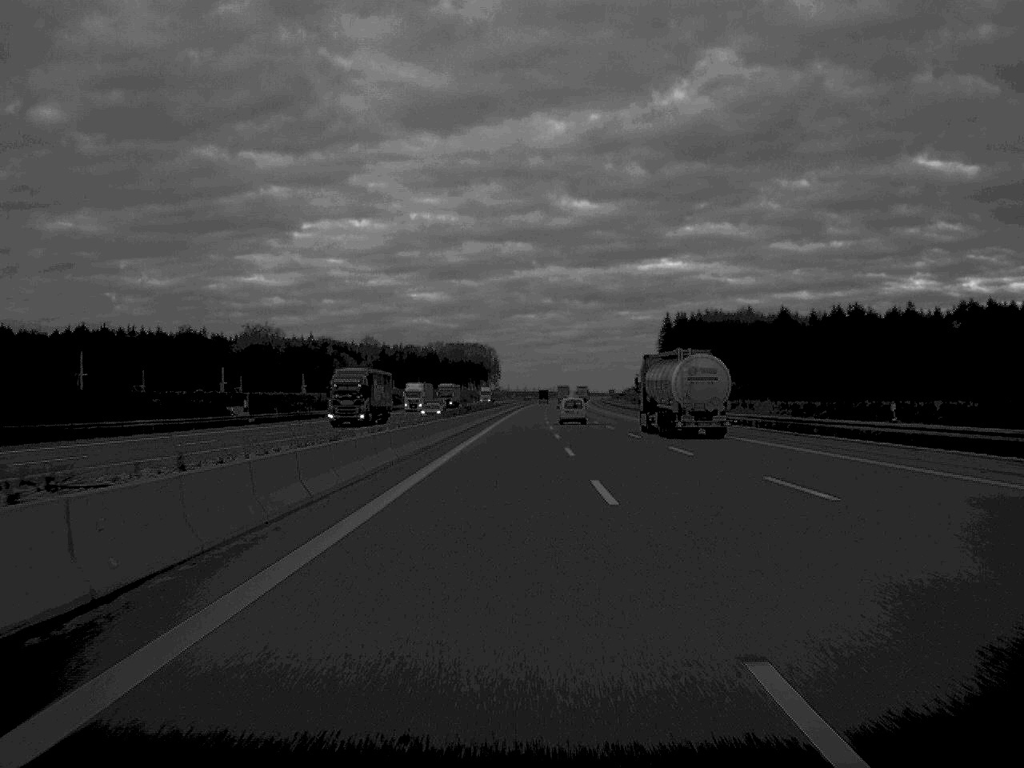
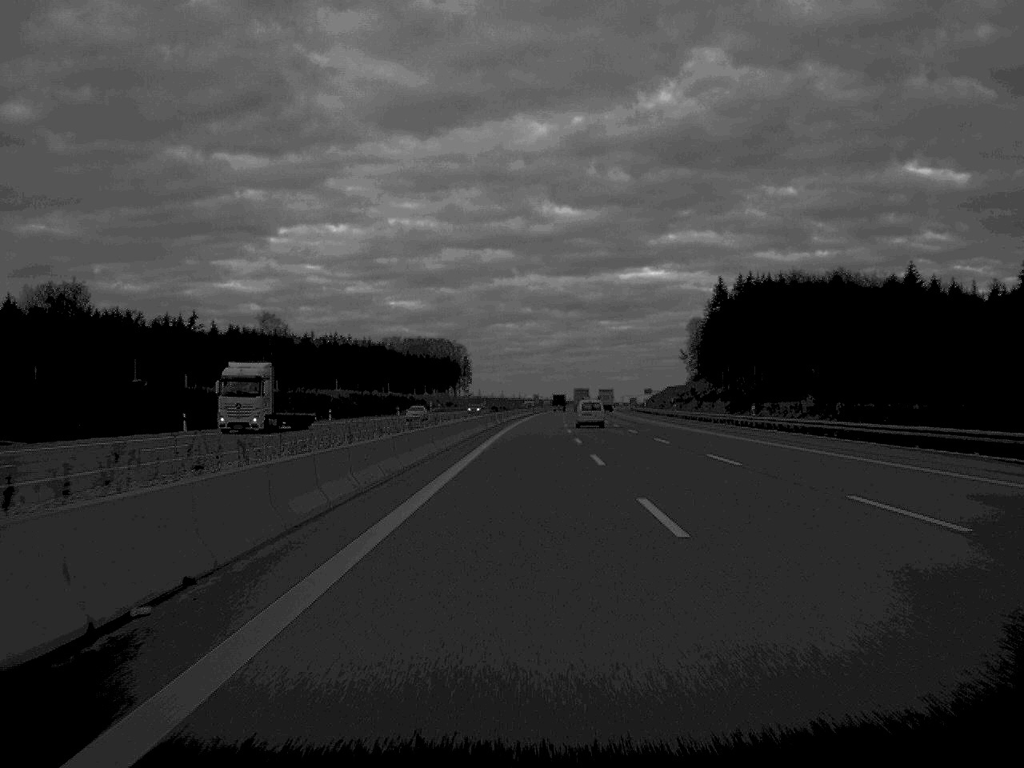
(+0.6, +165.6) m; +1°
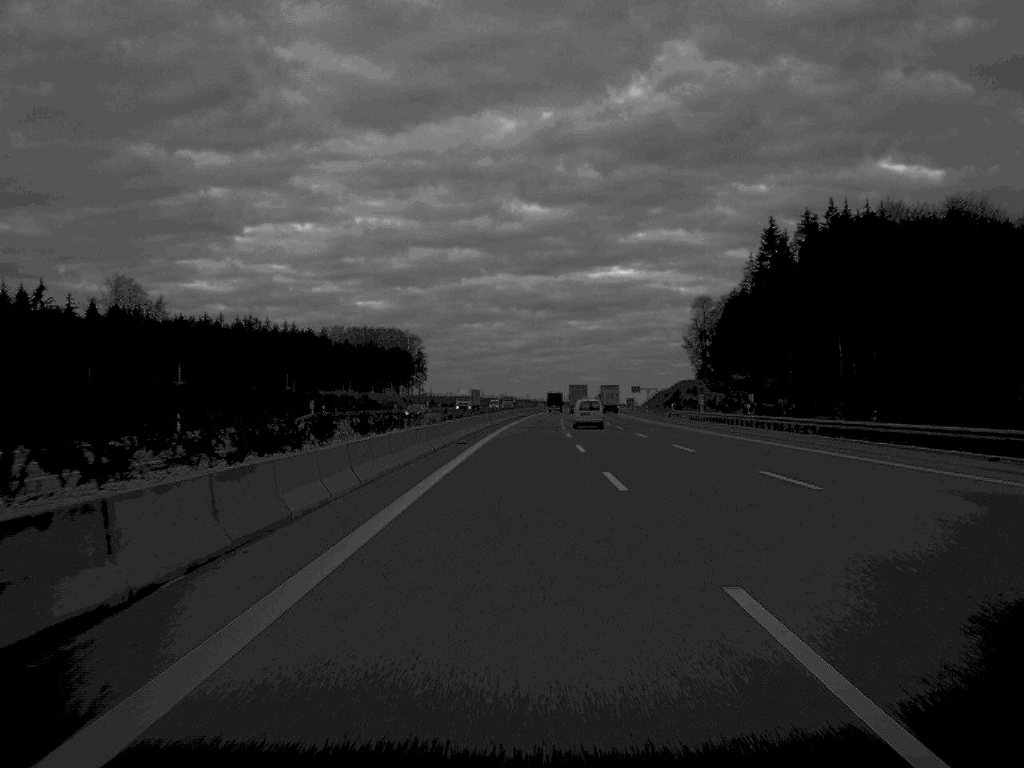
(+1.3, +100.1) m; +1°
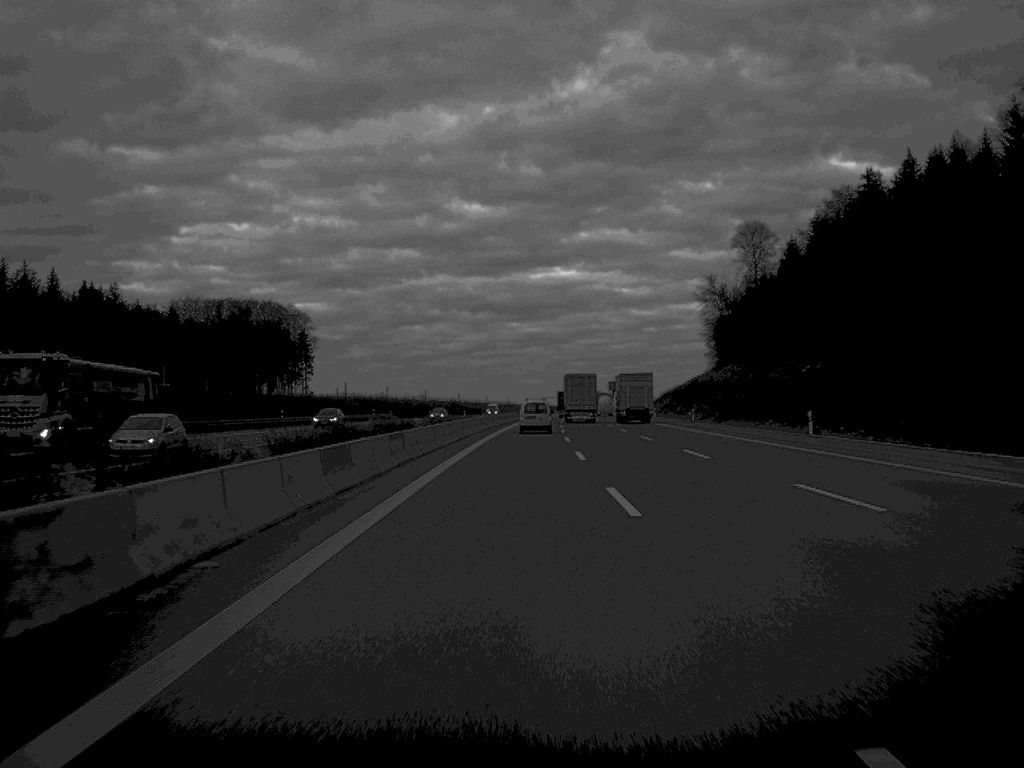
(+3.5, +166.5) m; +3°
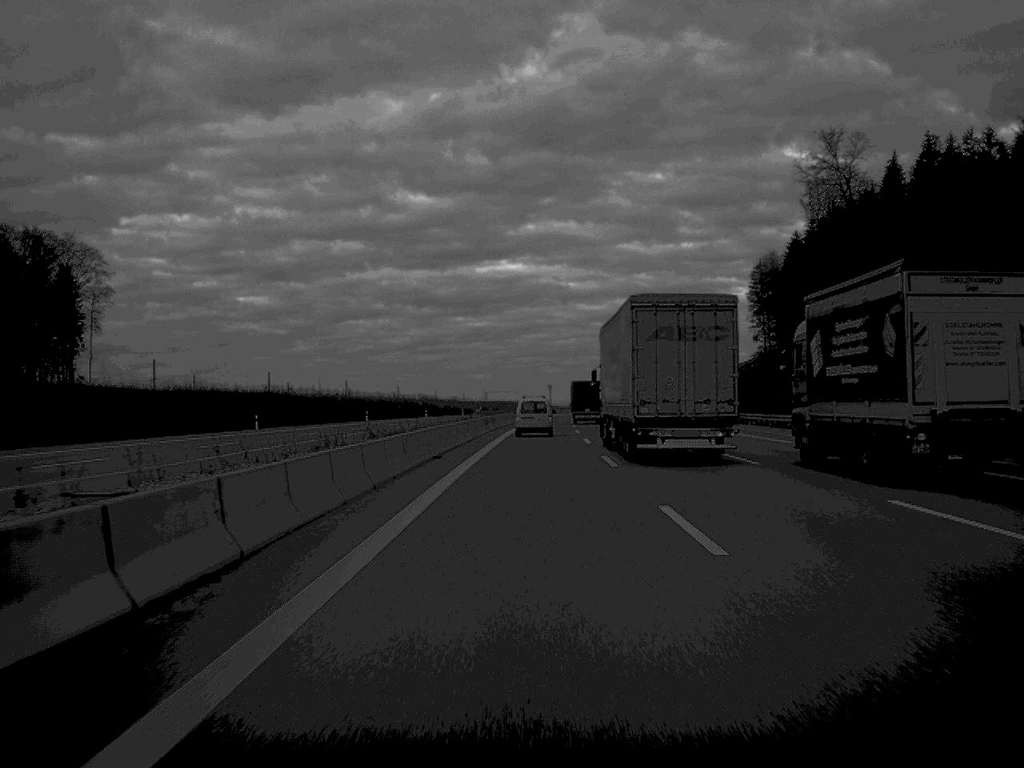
(+3.2, +165.8) m; +2°
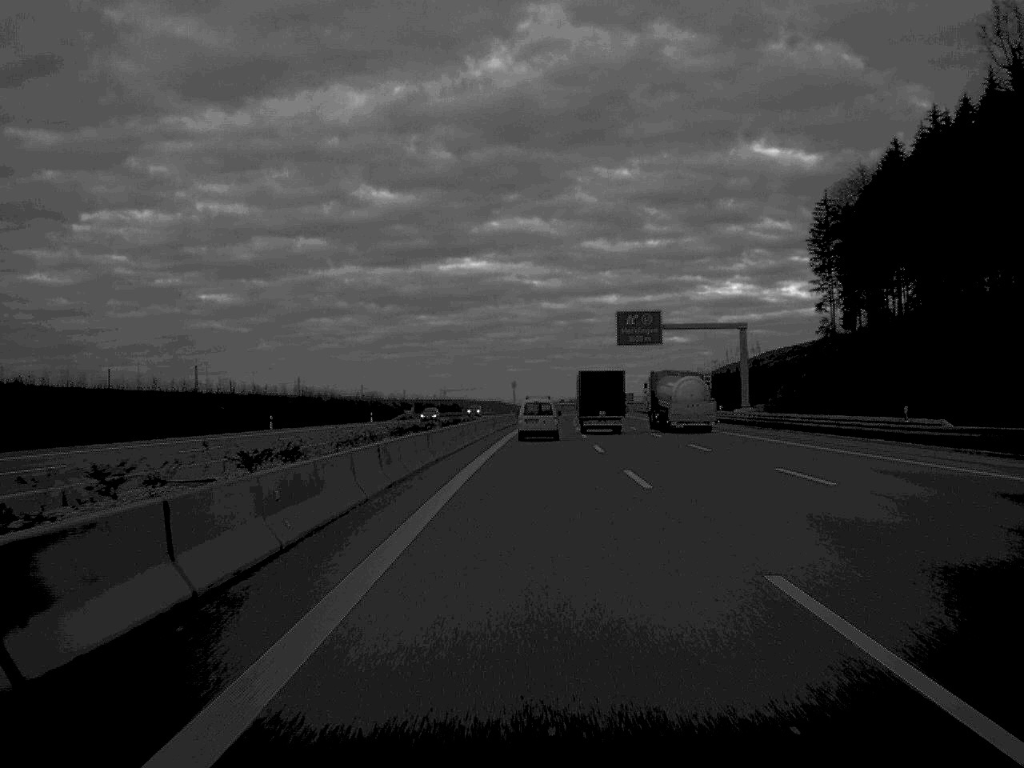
(+1.5, +96.9) m; +2°
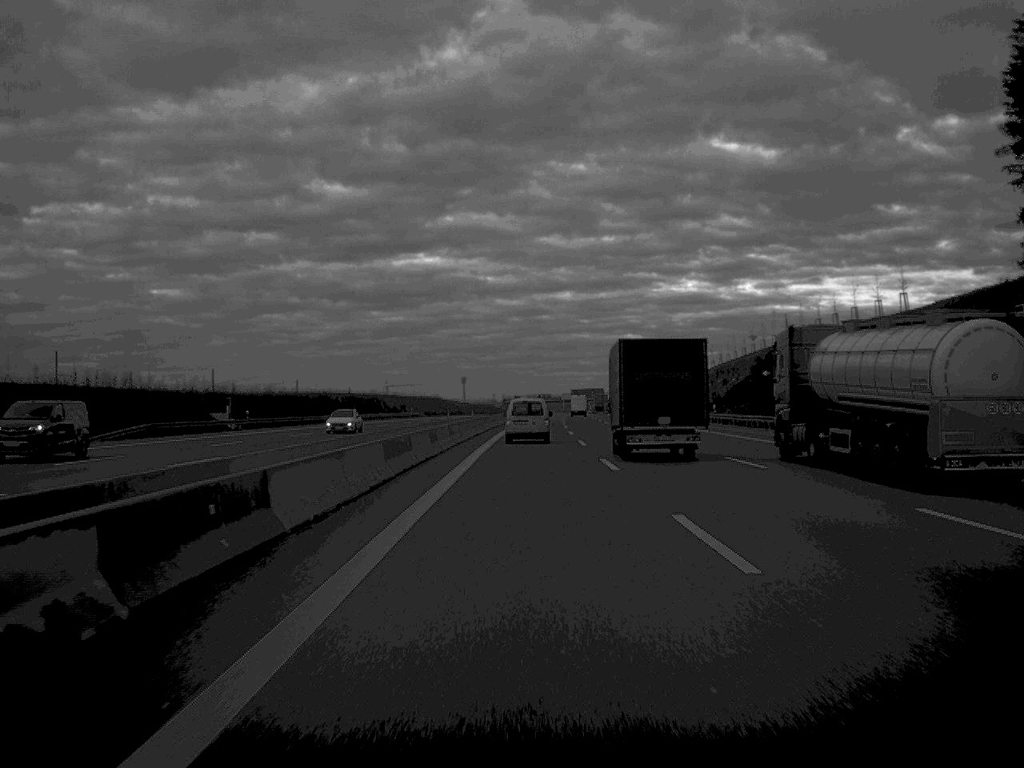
(+1.8, +100.6) m; +2°
